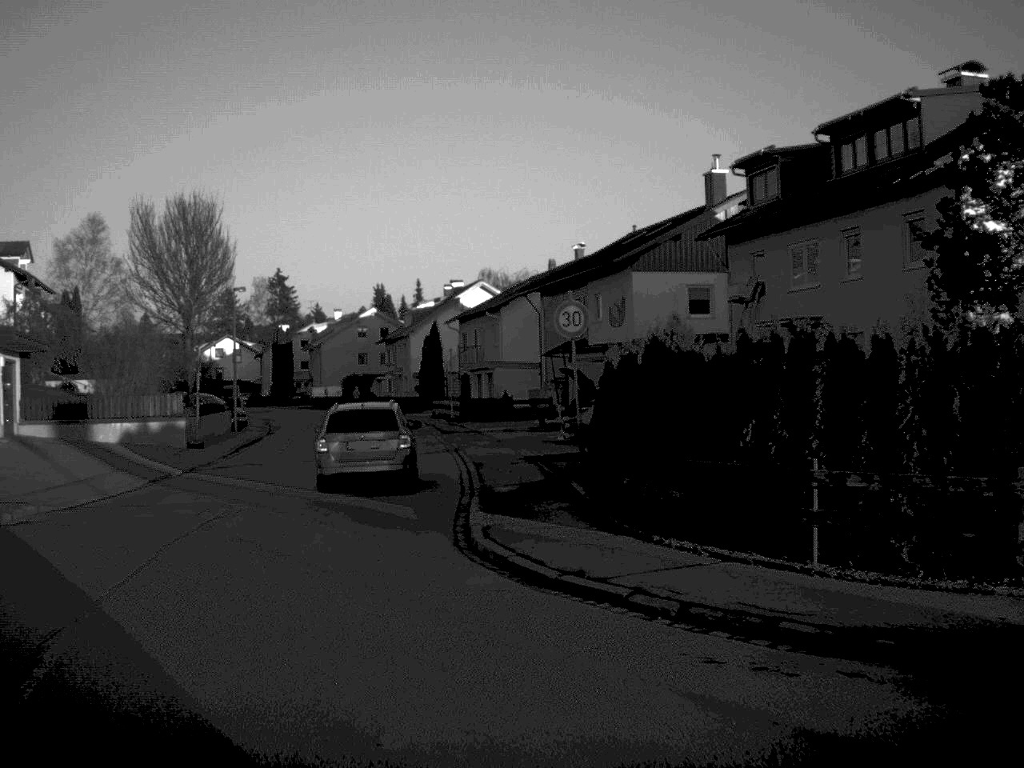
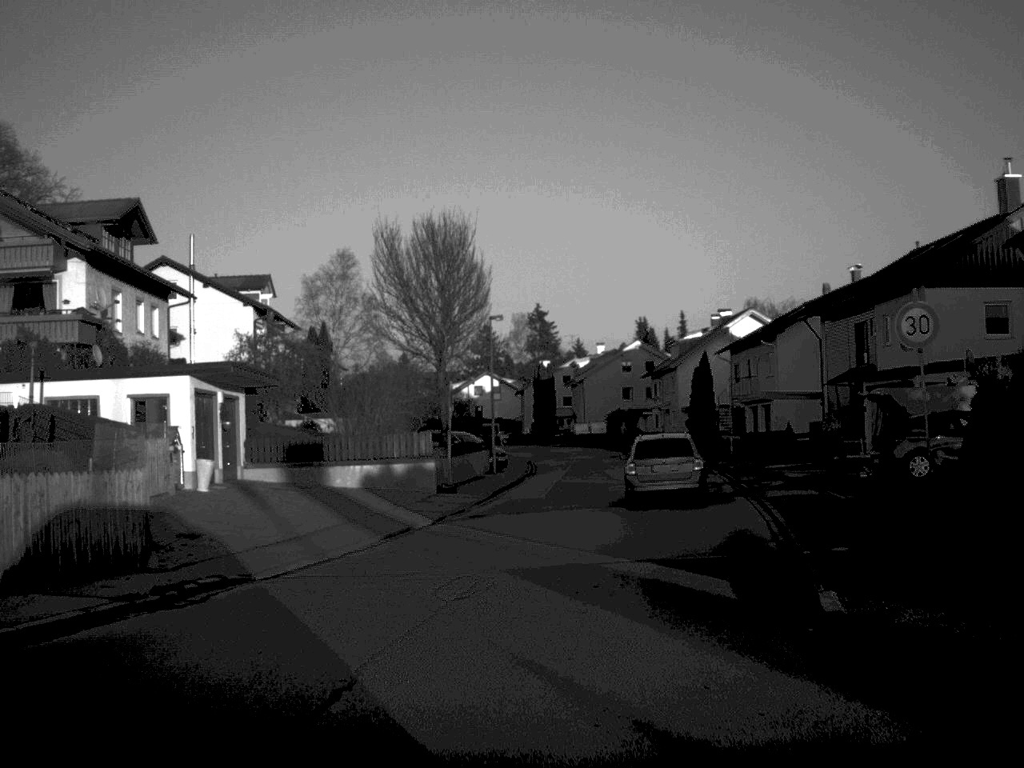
(-0.6, +4.7) m; -11°
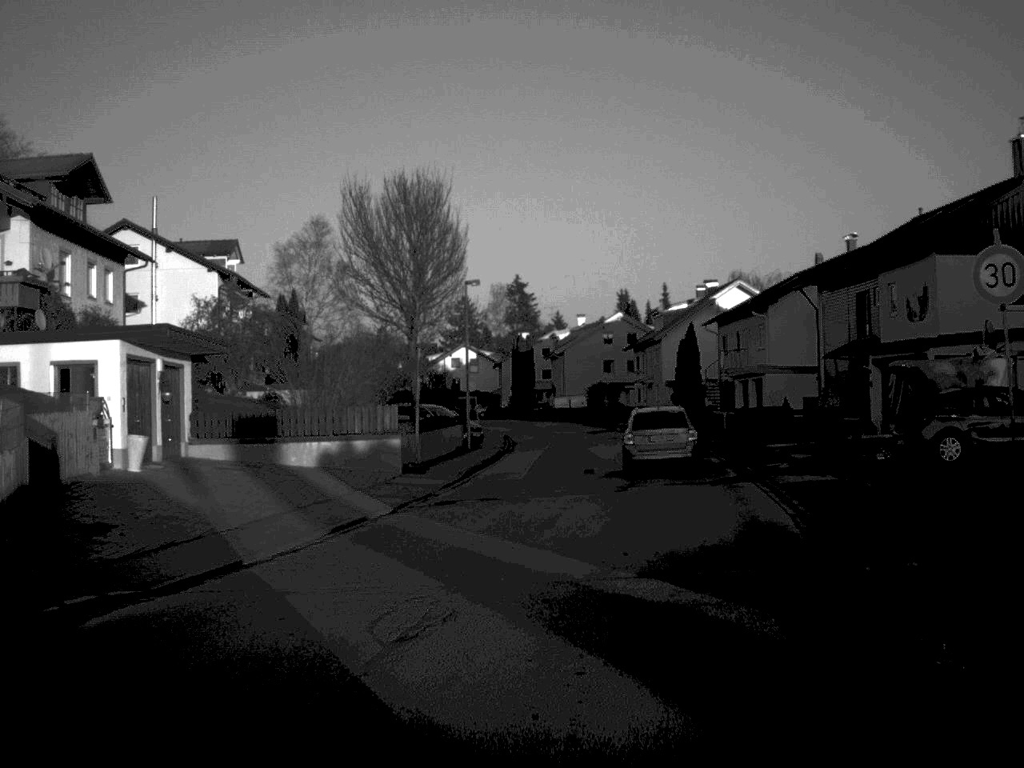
(0.0, +3.6) m; +1°
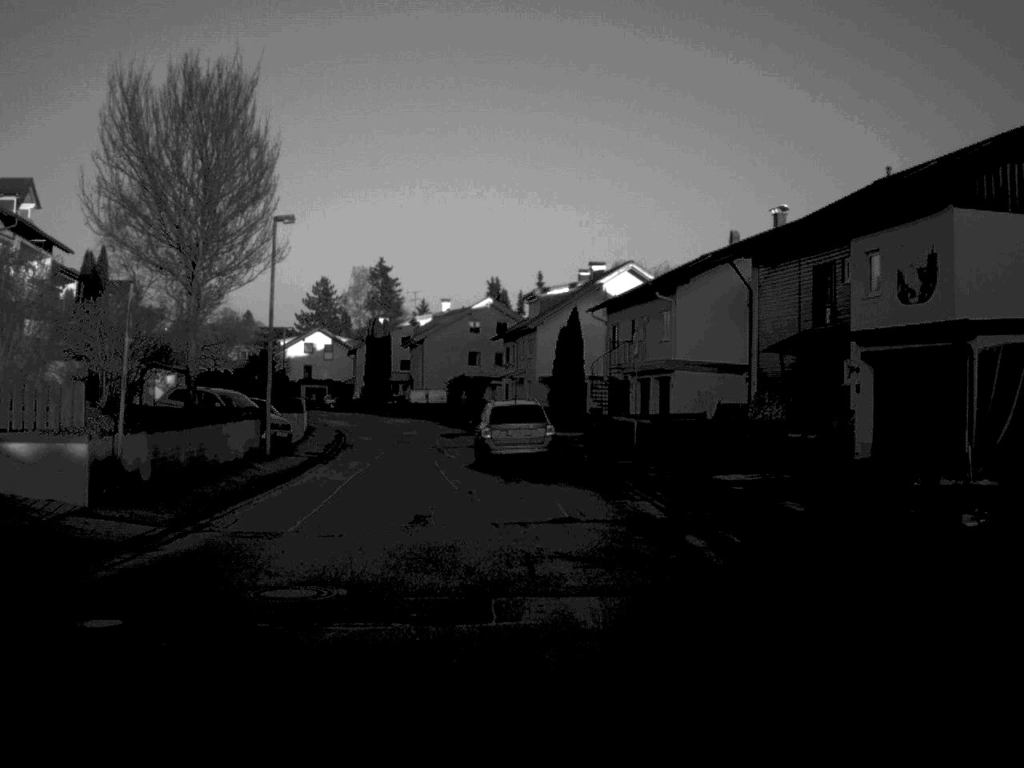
(+0.9, +14.0) m; +6°
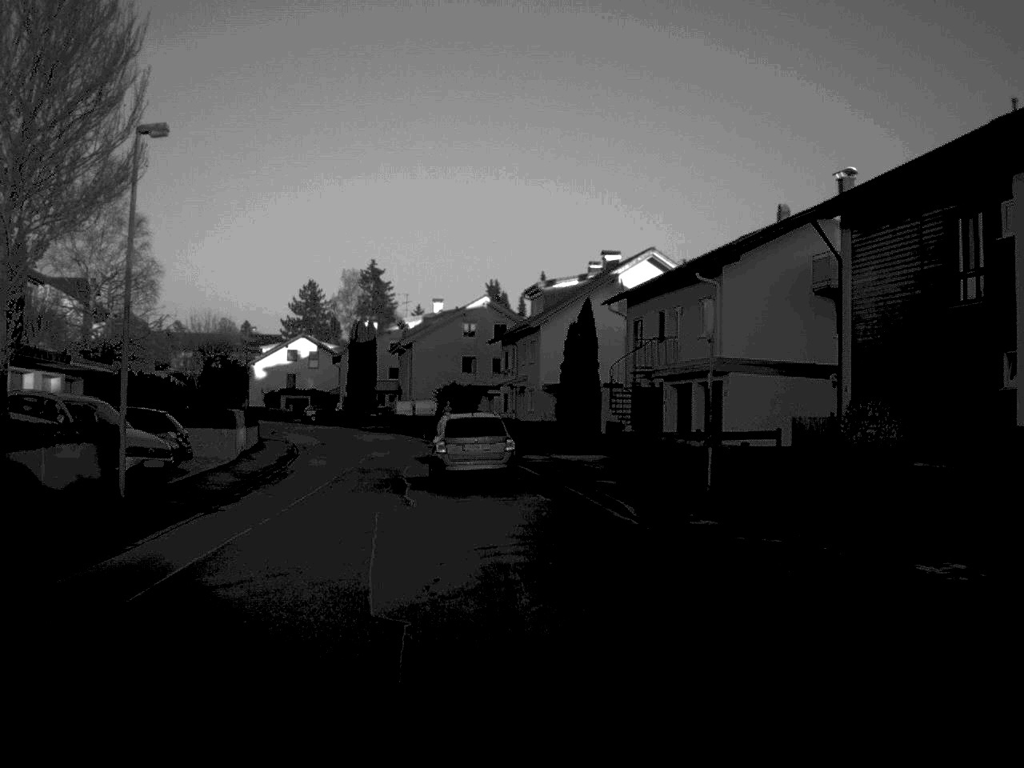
(0.0, +12.3) m; 0°
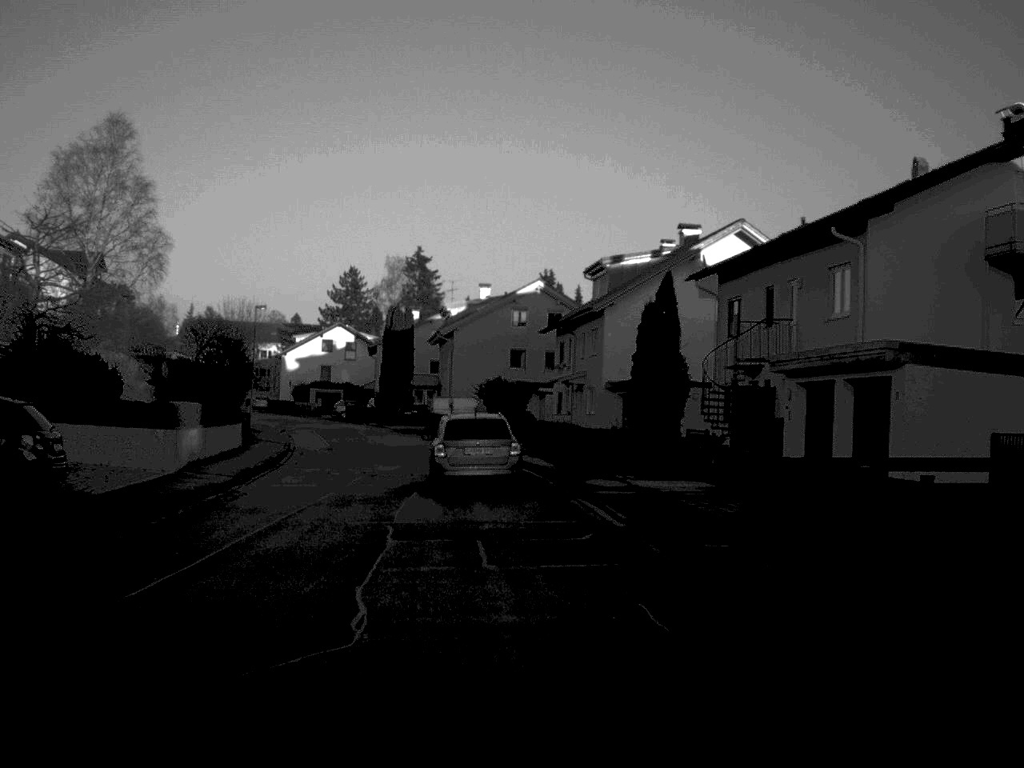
(-0.2, +11.9) m; -2°
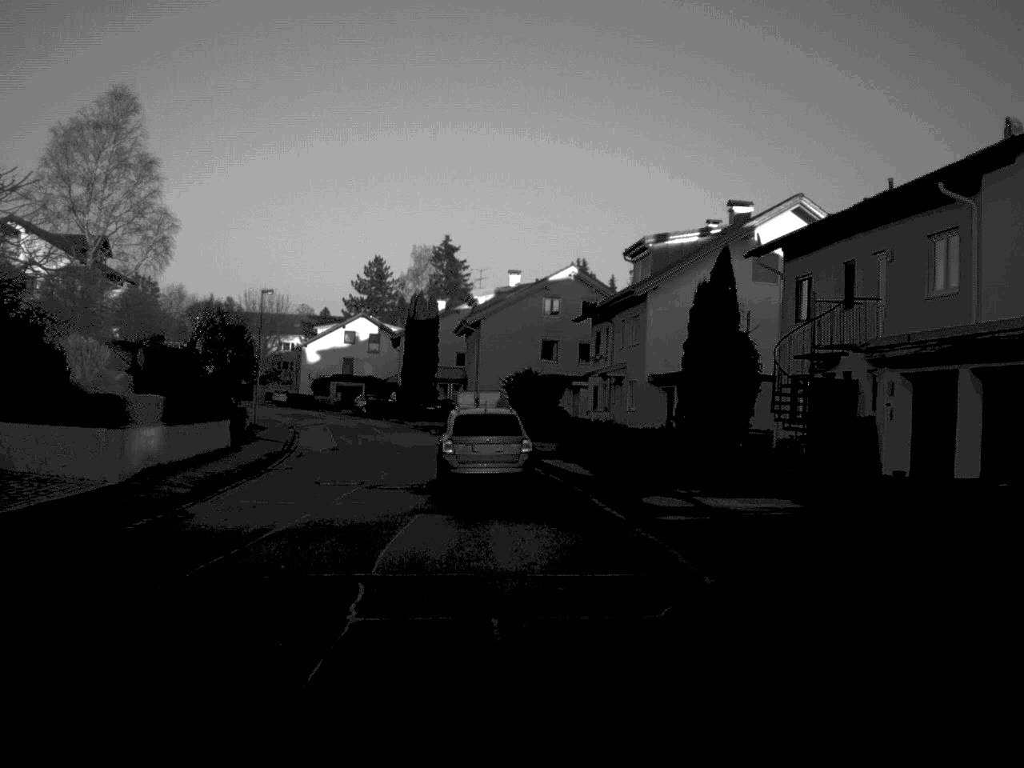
(-0.1, +5.8) m; -1°
